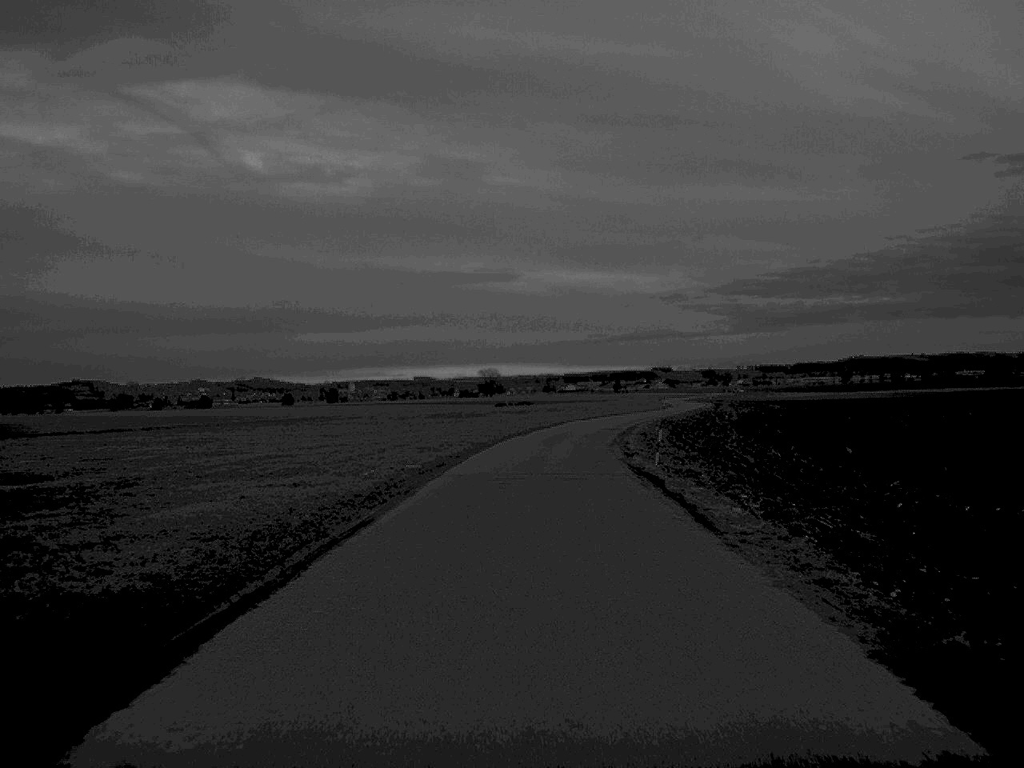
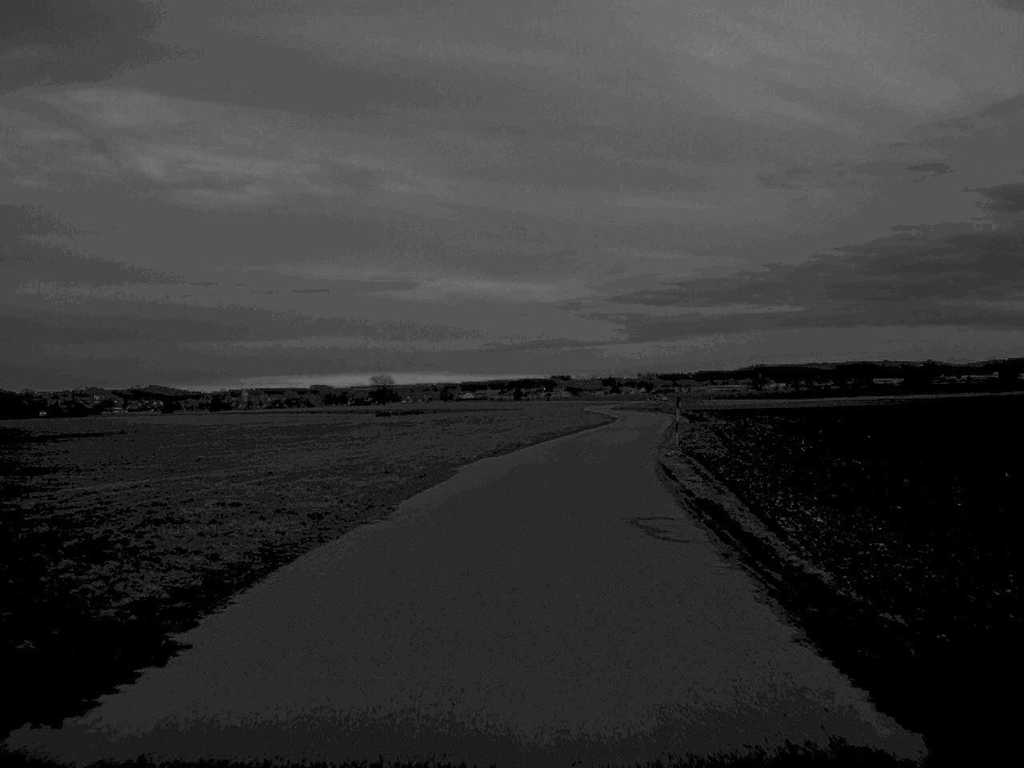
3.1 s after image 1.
(+1.7, +50.8) m; +5°
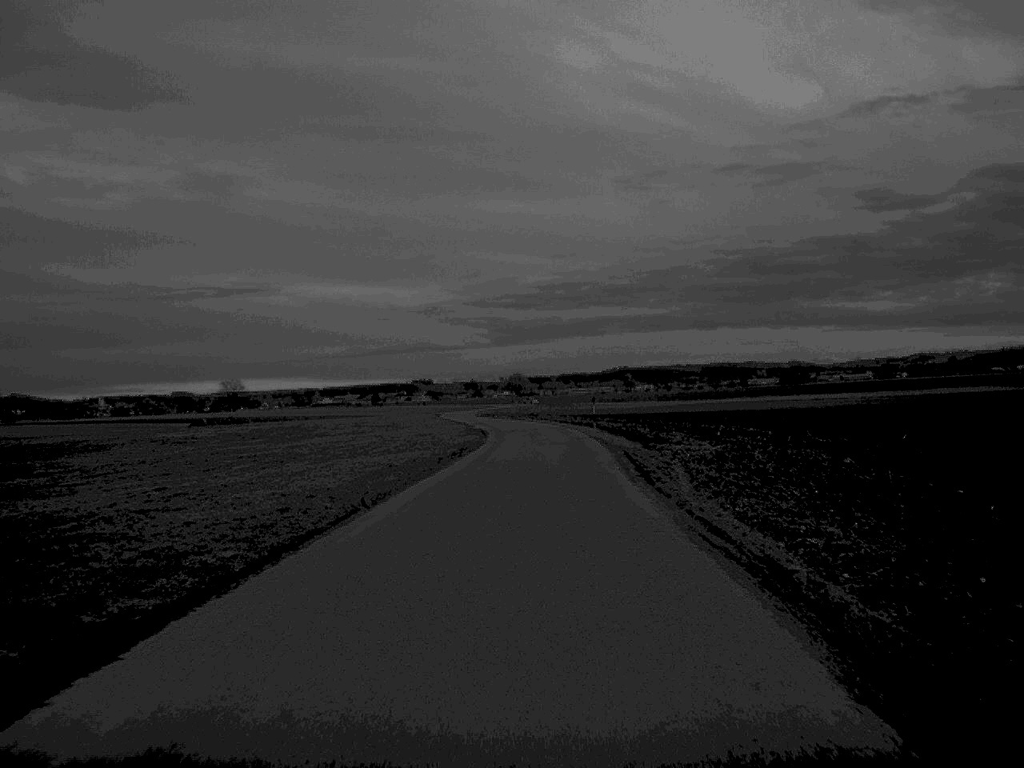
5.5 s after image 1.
(+2.4, +41.4) m; +6°
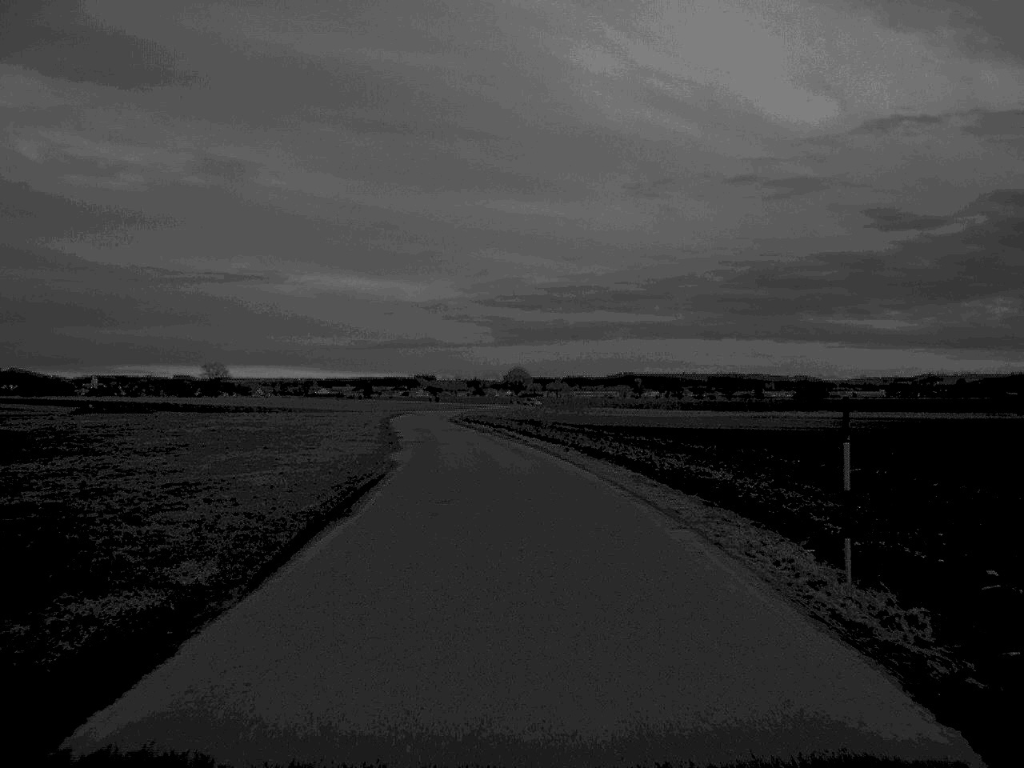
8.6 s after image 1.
(+0.6, +48.9) m; 0°
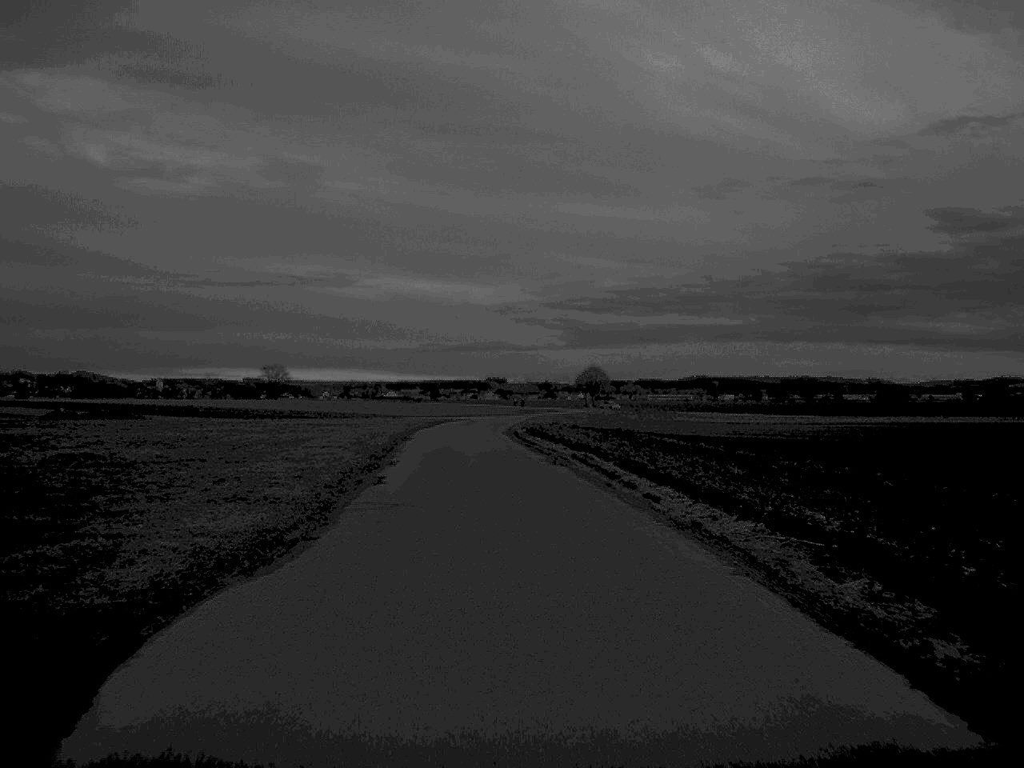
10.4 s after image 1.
(-0.8, +28.5) m; -3°
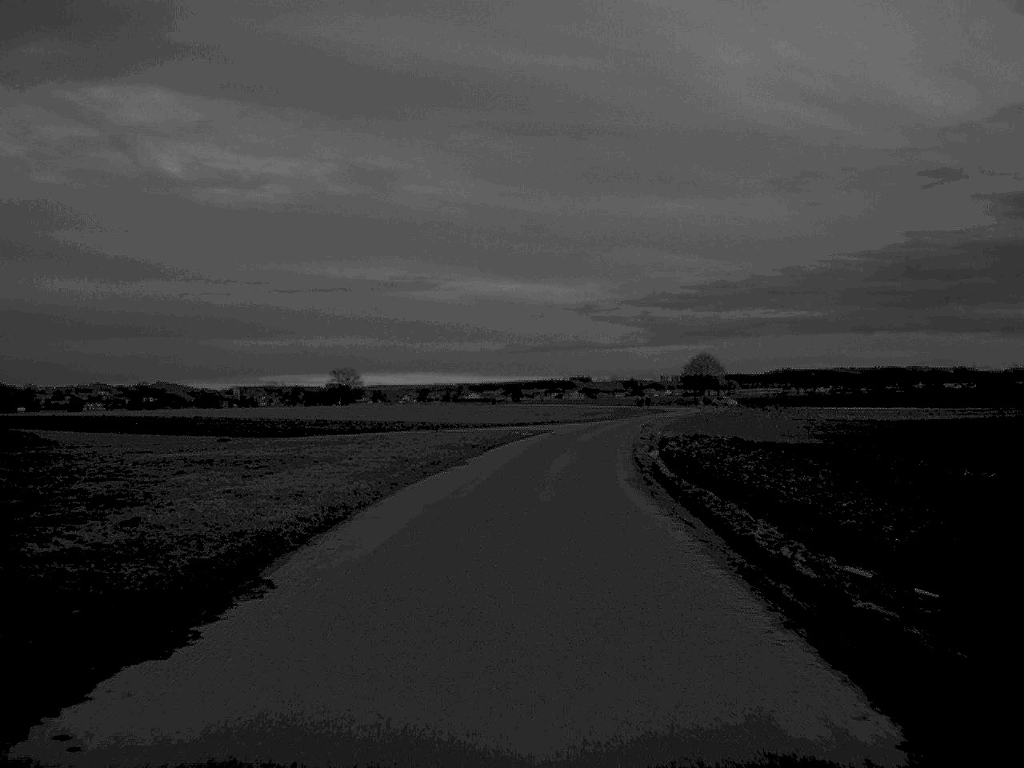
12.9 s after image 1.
(-1.5, +41.0) m; -4°
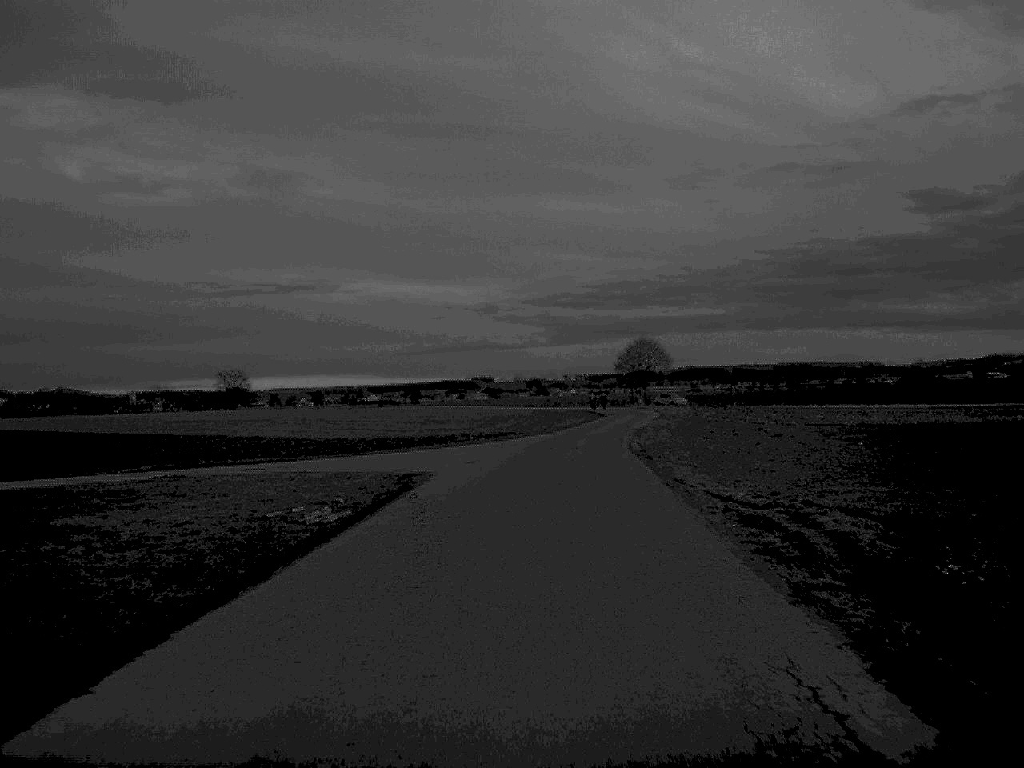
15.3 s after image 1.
(+1.4, +40.5) m; +5°
